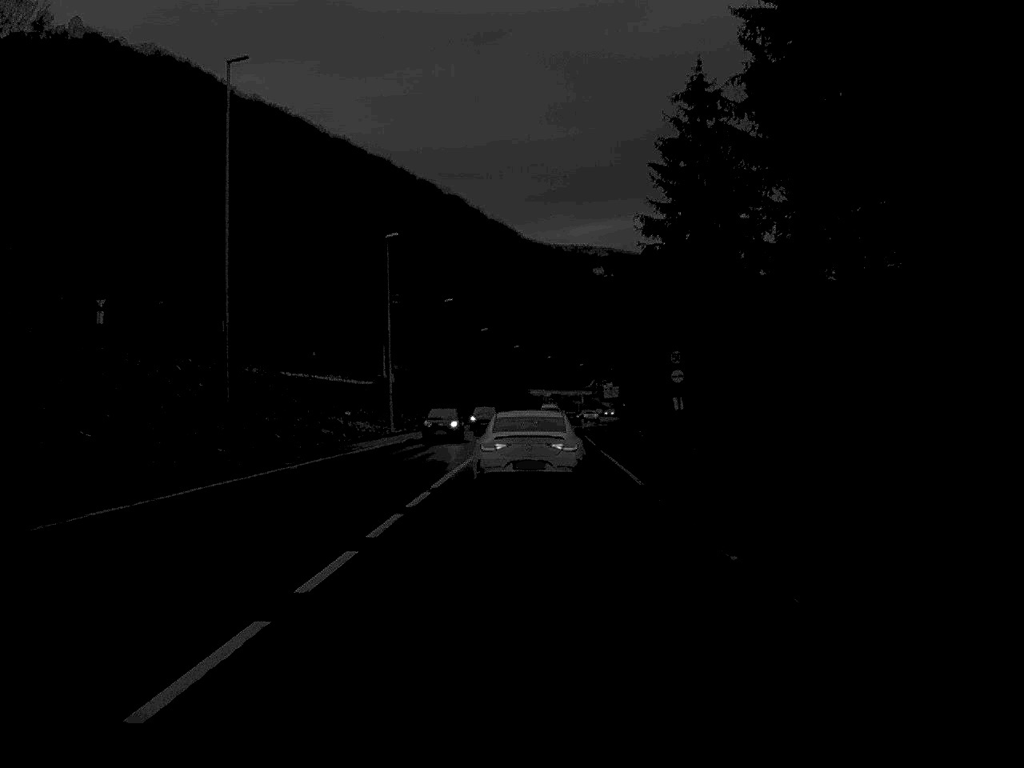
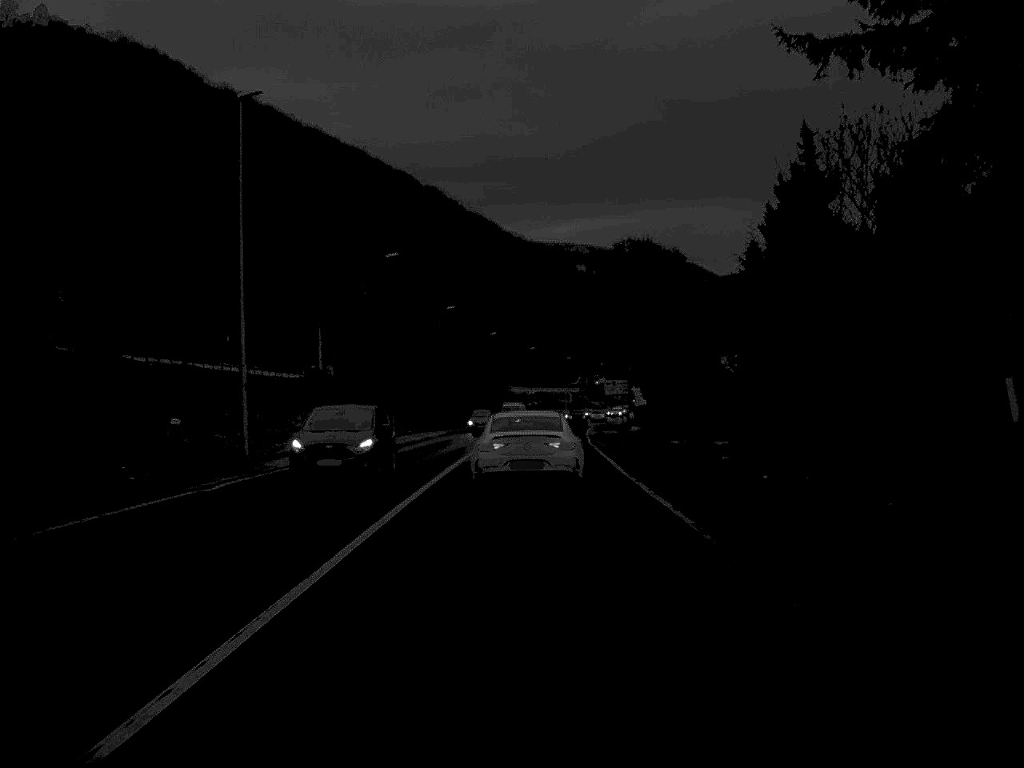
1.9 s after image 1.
(+0.2, +30.2) m; +1°
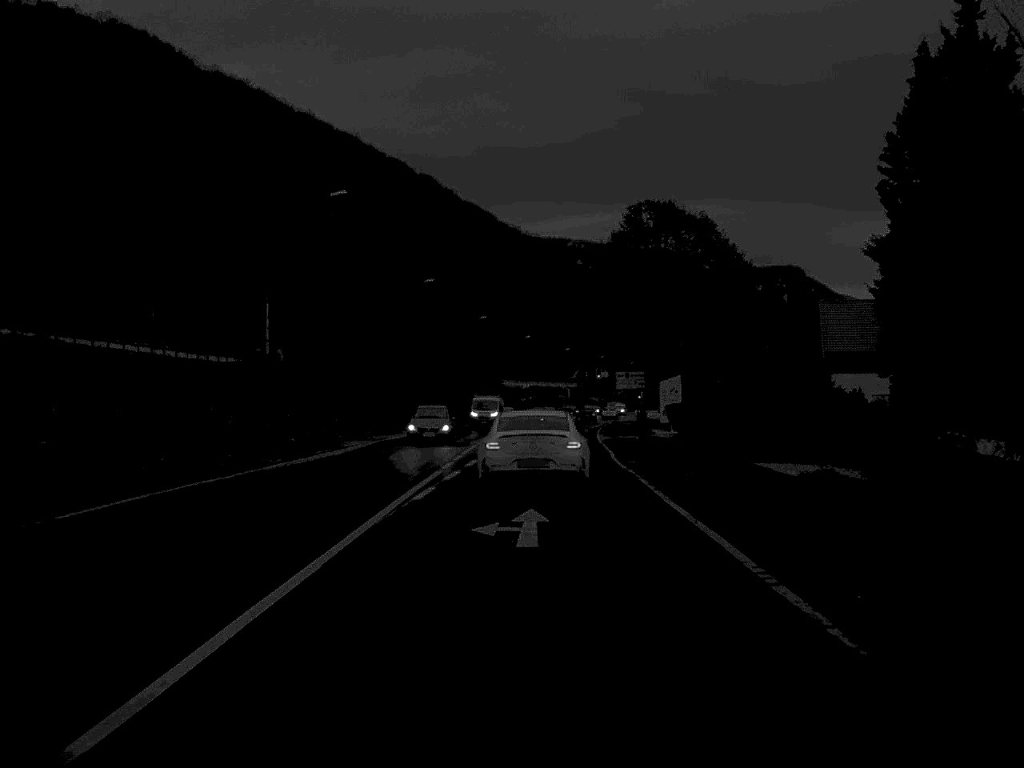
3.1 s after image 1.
(0.0, +19.0) m; 0°
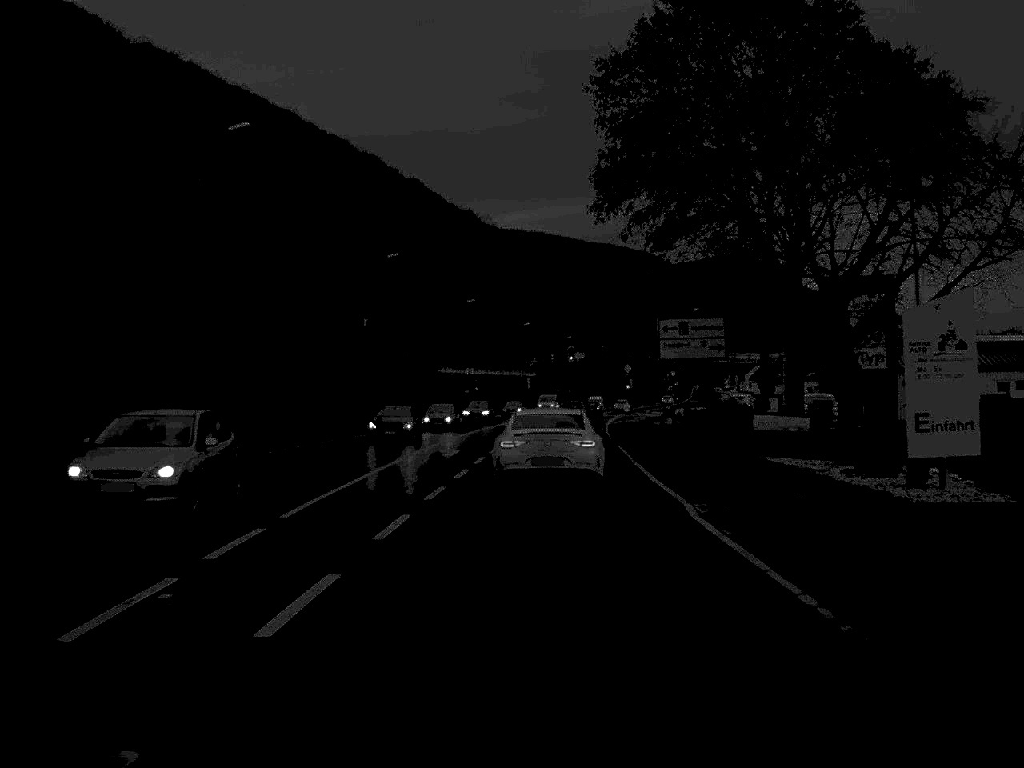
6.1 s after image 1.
(+0.8, +48.1) m; +2°
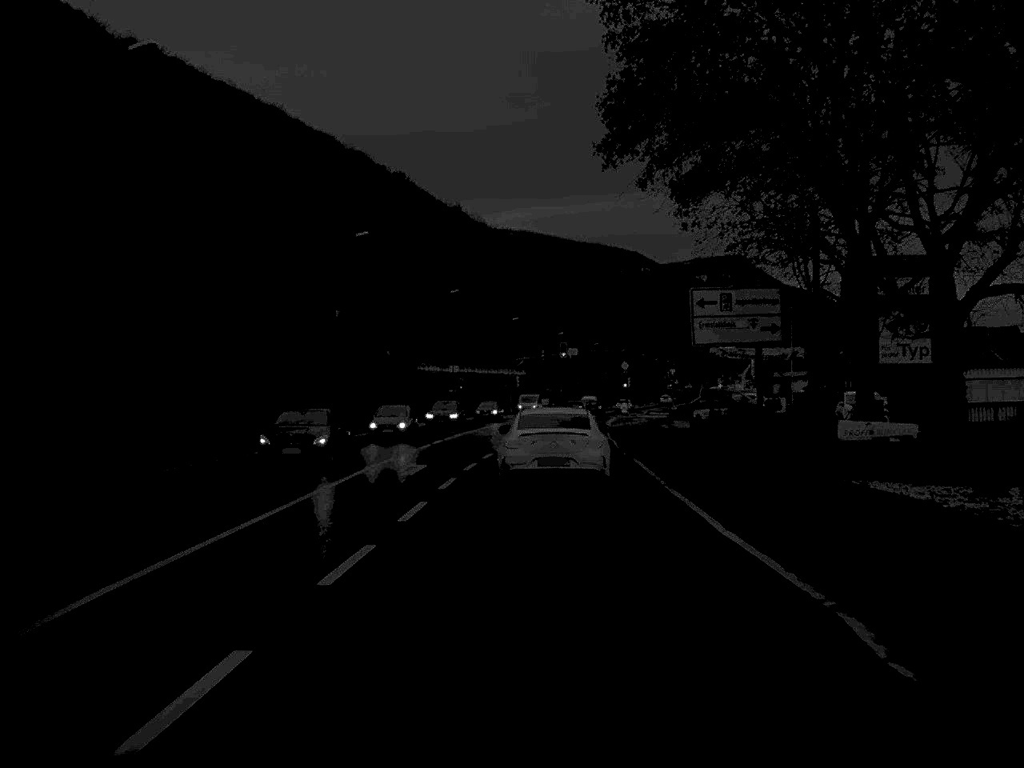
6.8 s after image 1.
(0.0, +9.6) m; 0°
